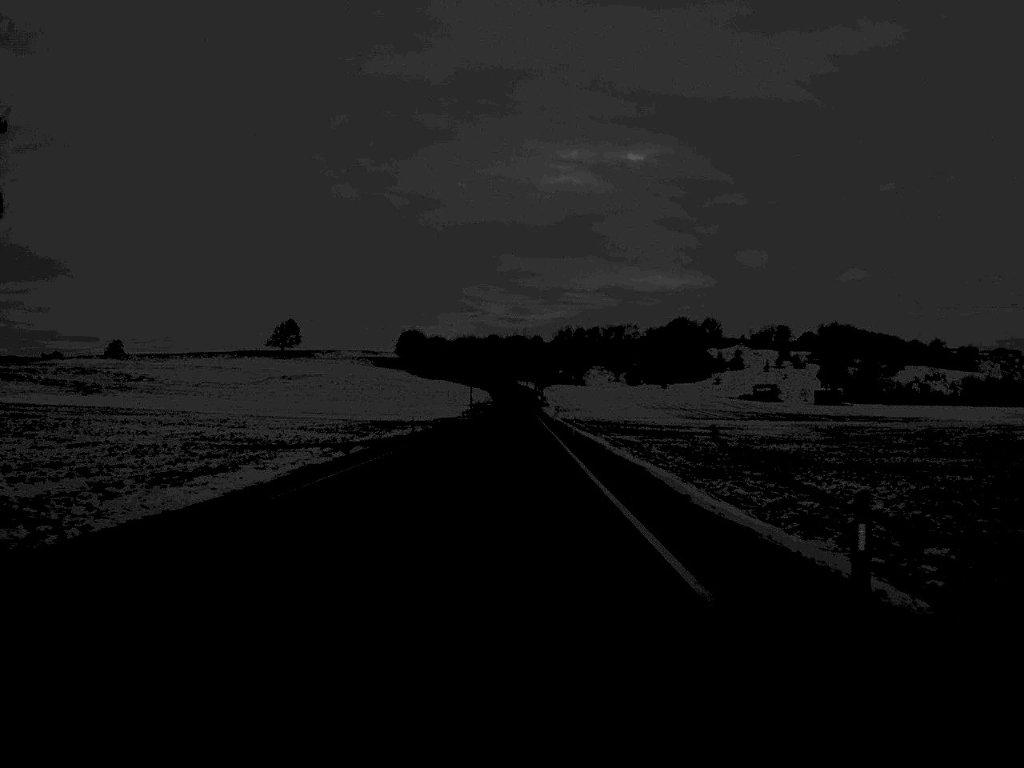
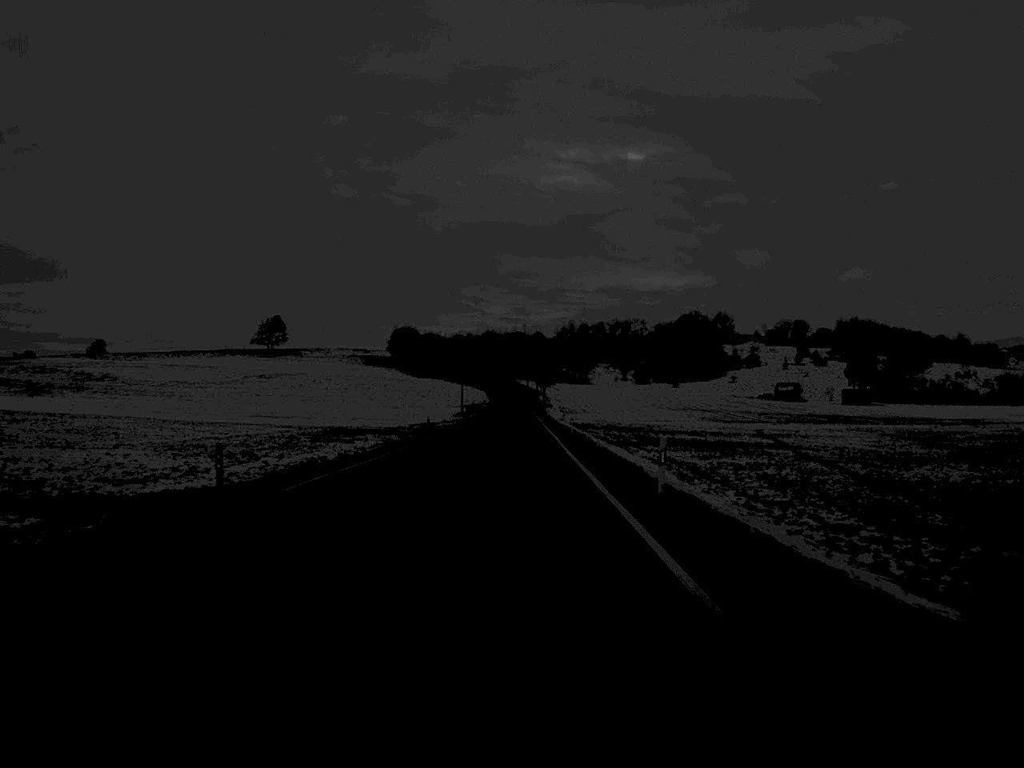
(0.0, +37.7) m; 0°
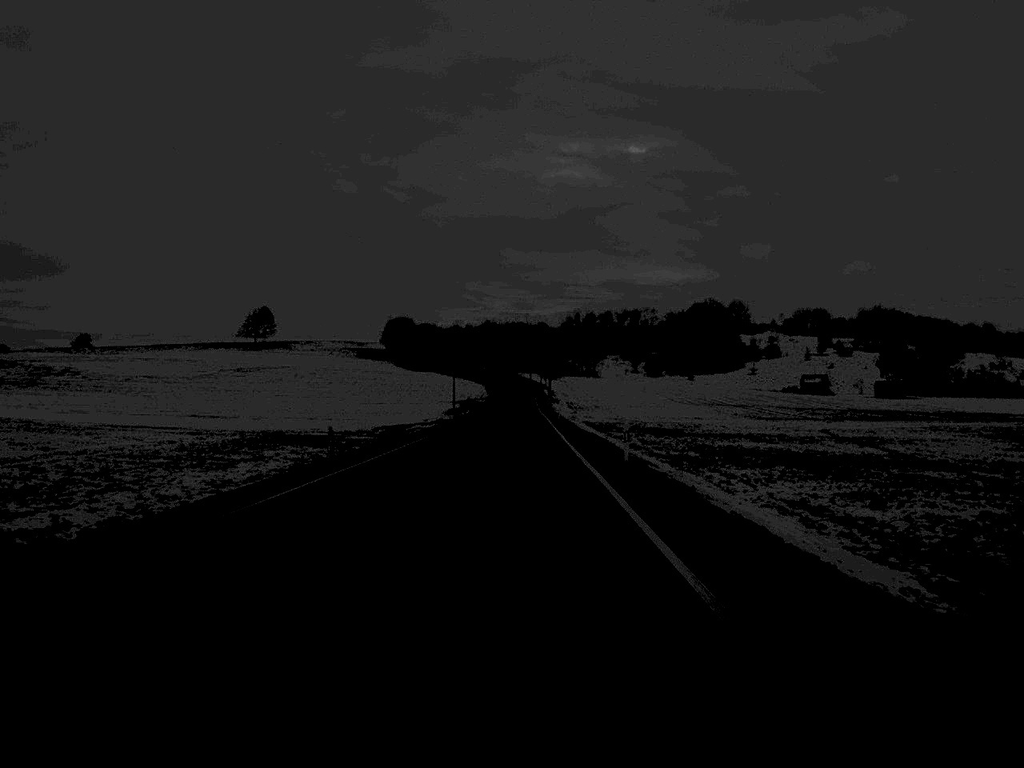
(0.0, +34.7) m; 0°
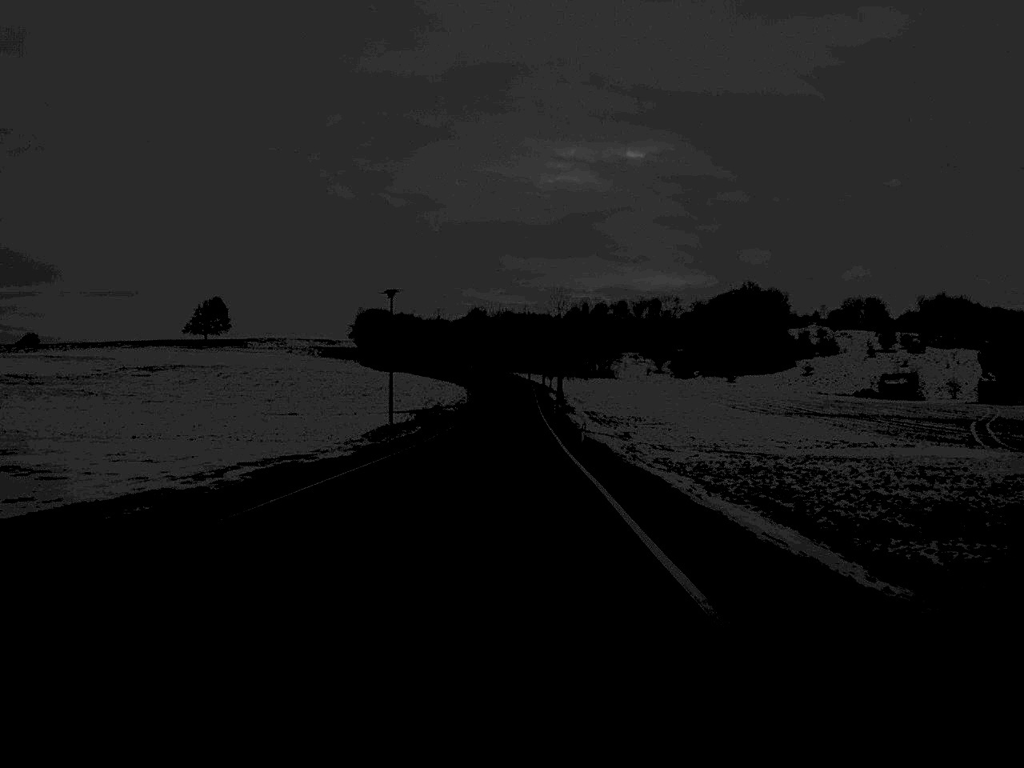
(+0.2, +87.5) m; 0°
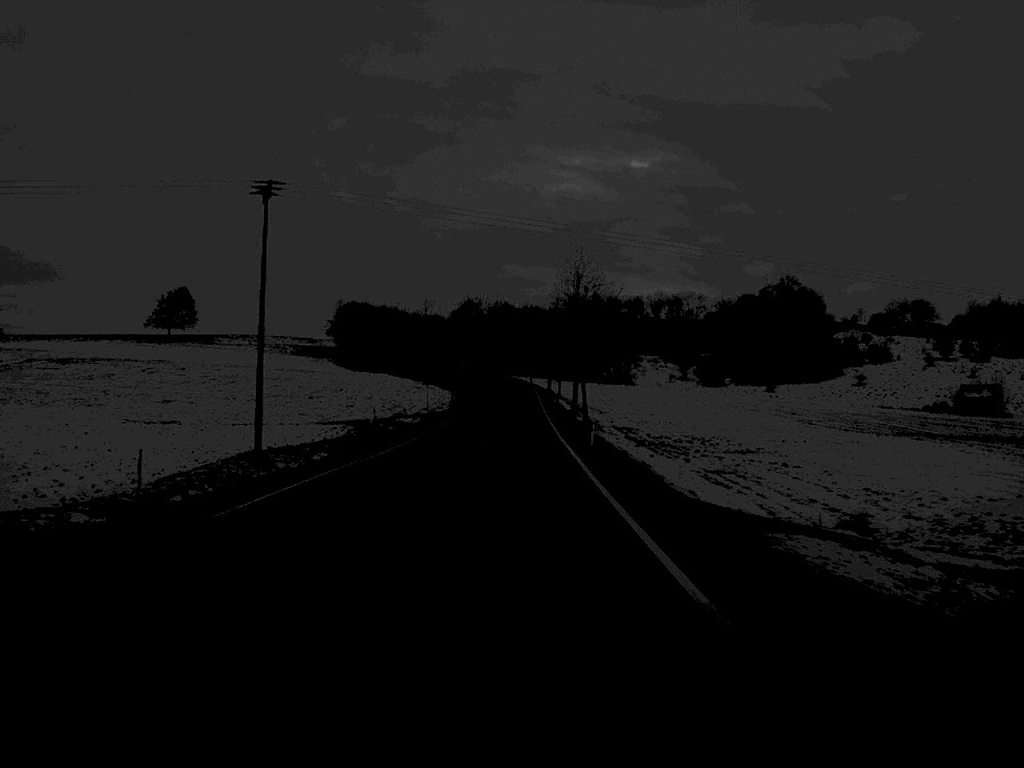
(0.0, +53.4) m; 0°
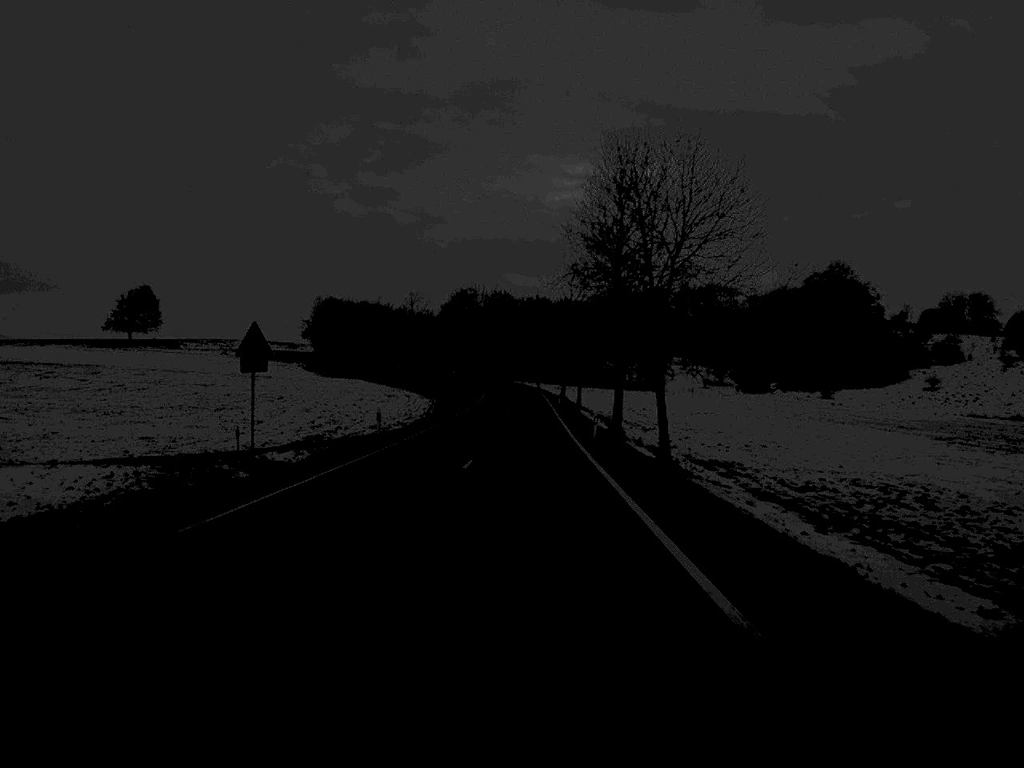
(0.0, +49.9) m; 0°
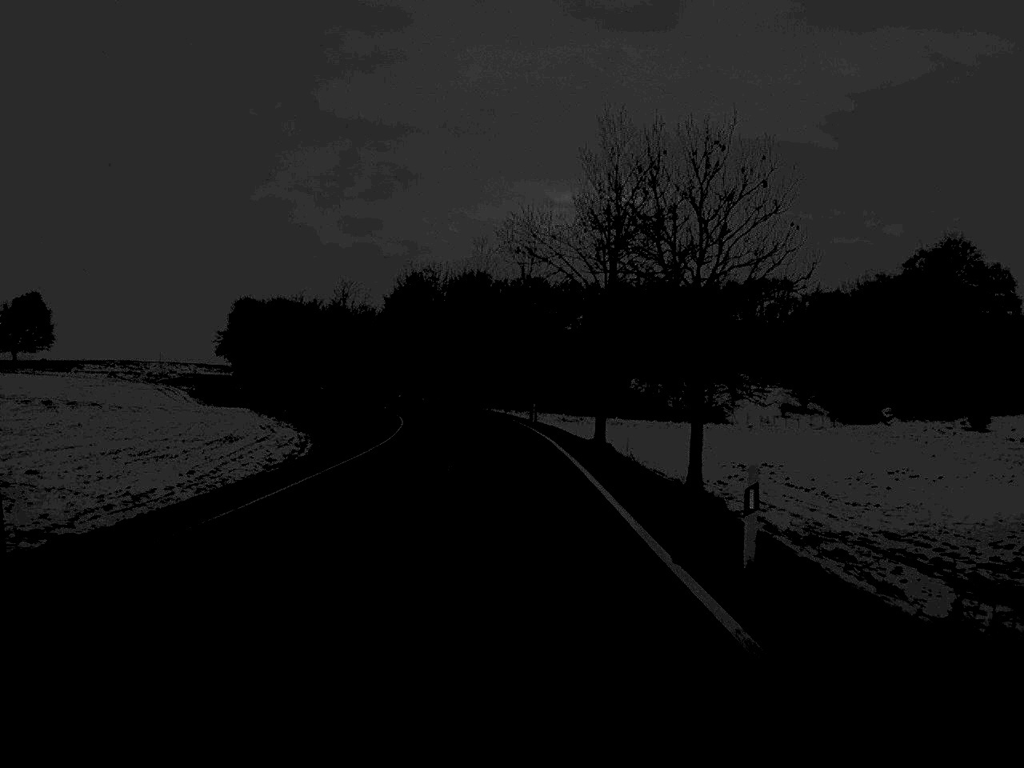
(+0.5, +85.0) m; +1°
